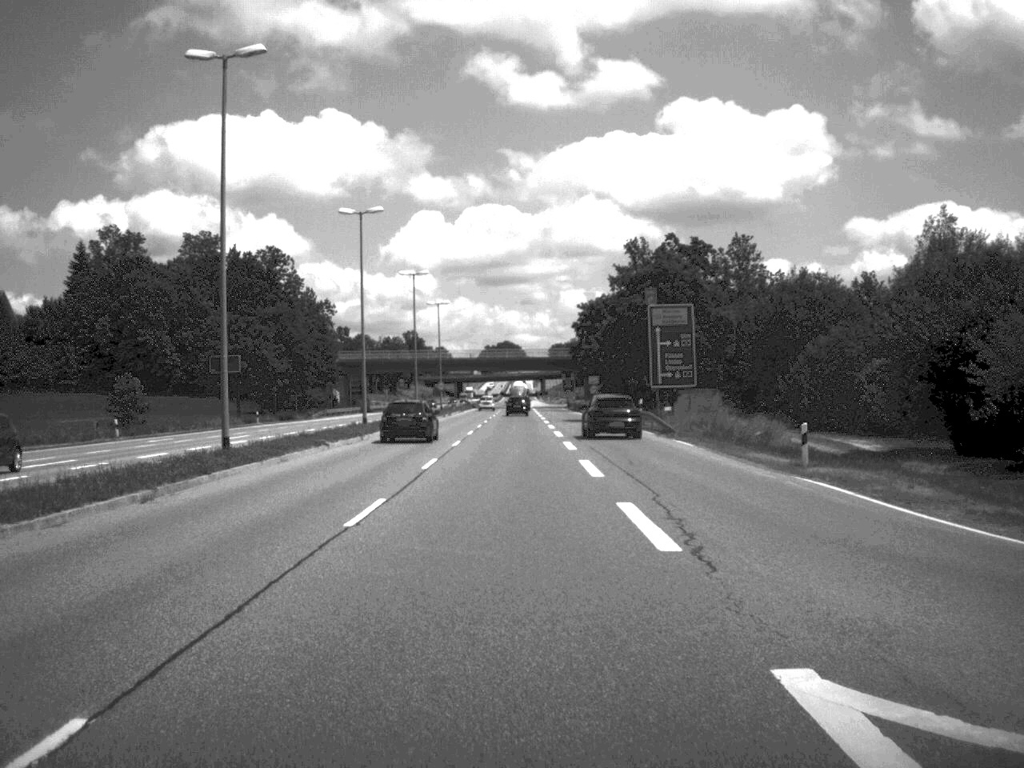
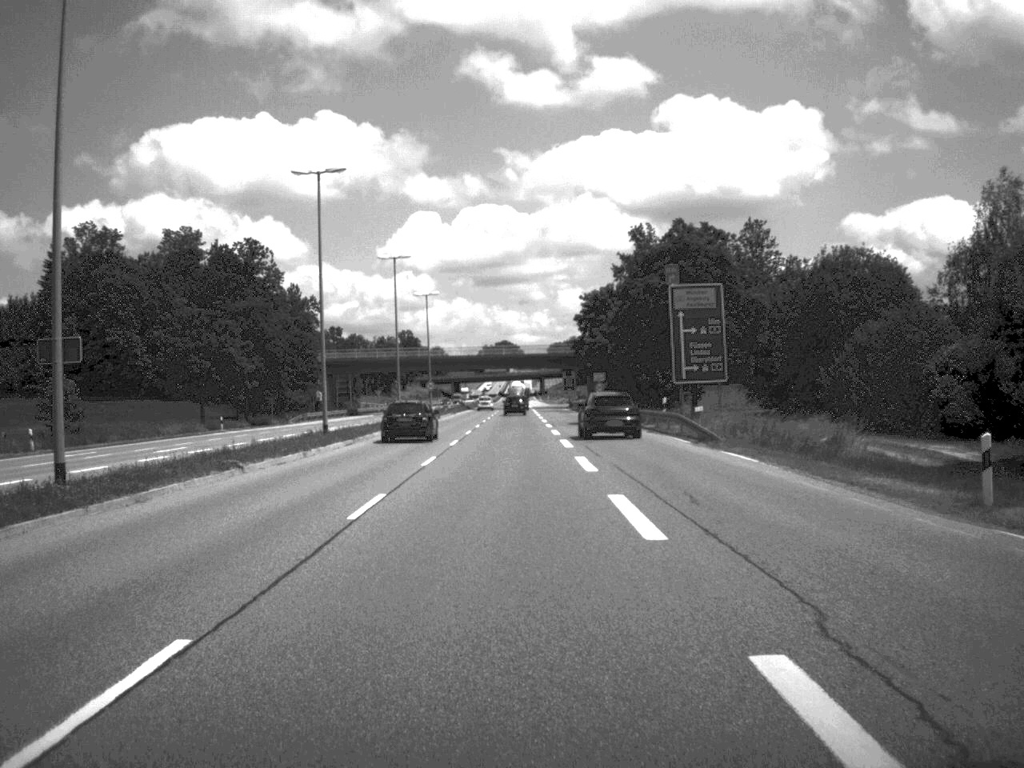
(0.0, +11.3) m; 0°
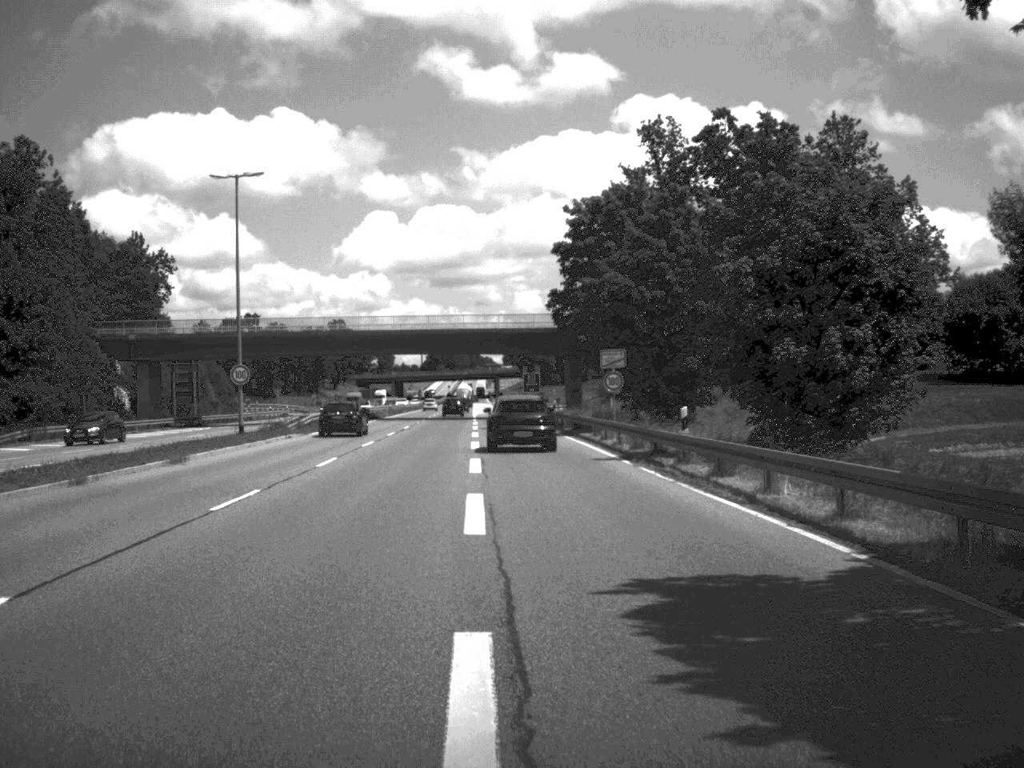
(+1.0, +58.8) m; +2°
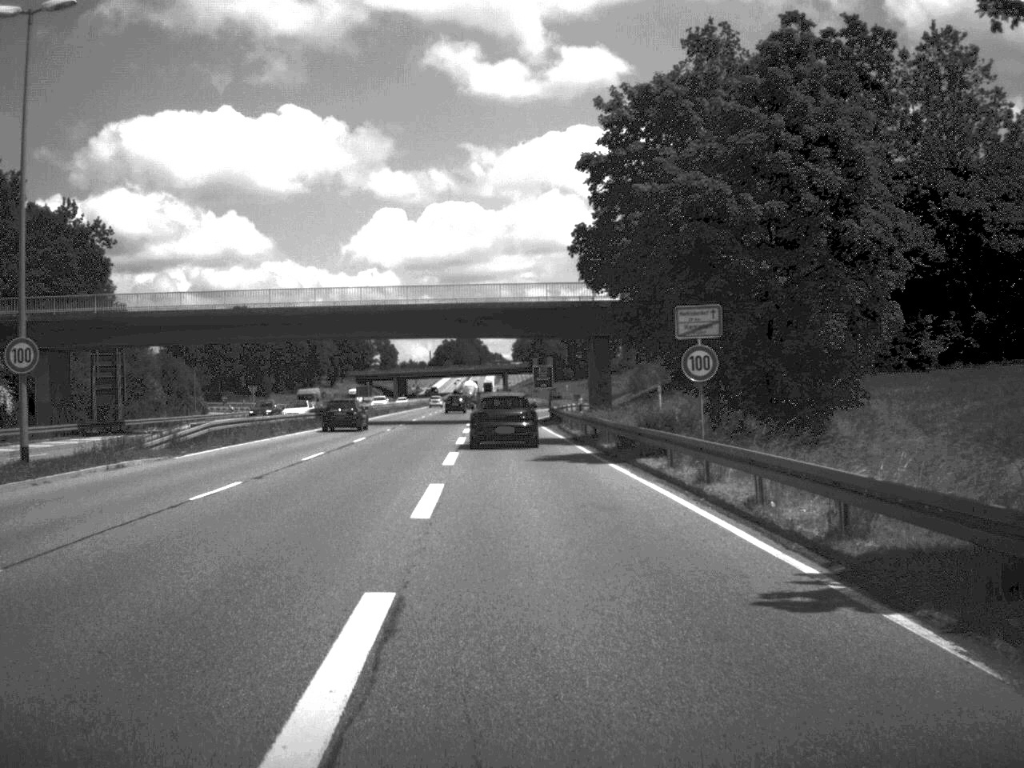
(-0.1, +22.2) m; -1°
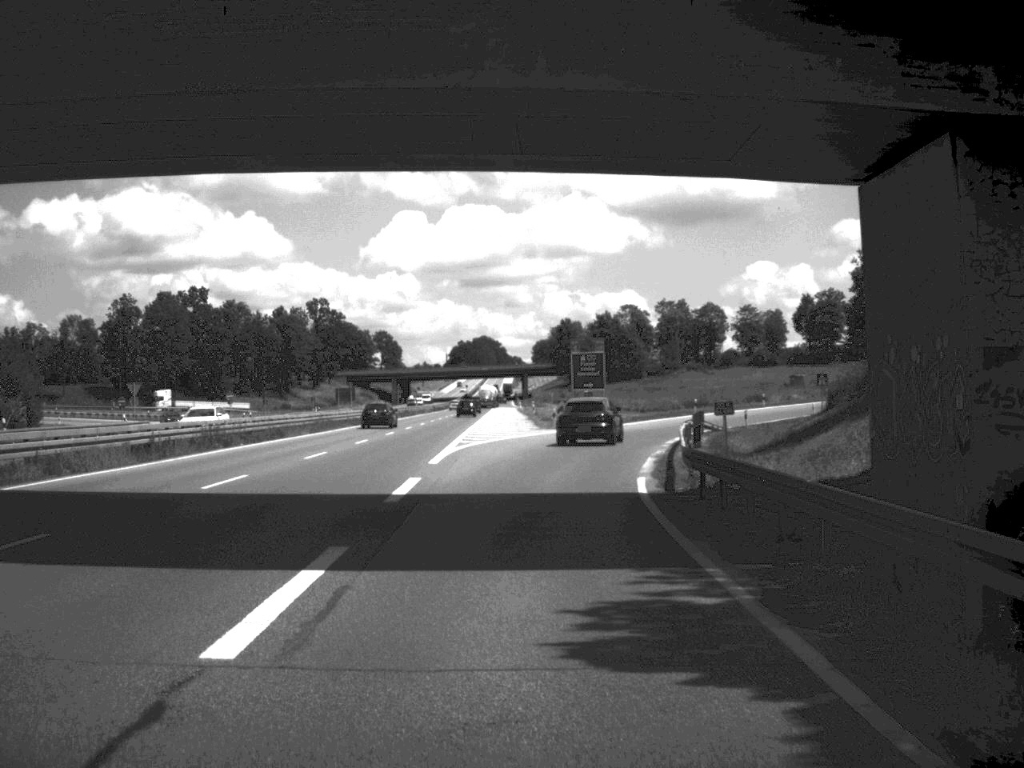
(-1.0, +56.2) m; -1°
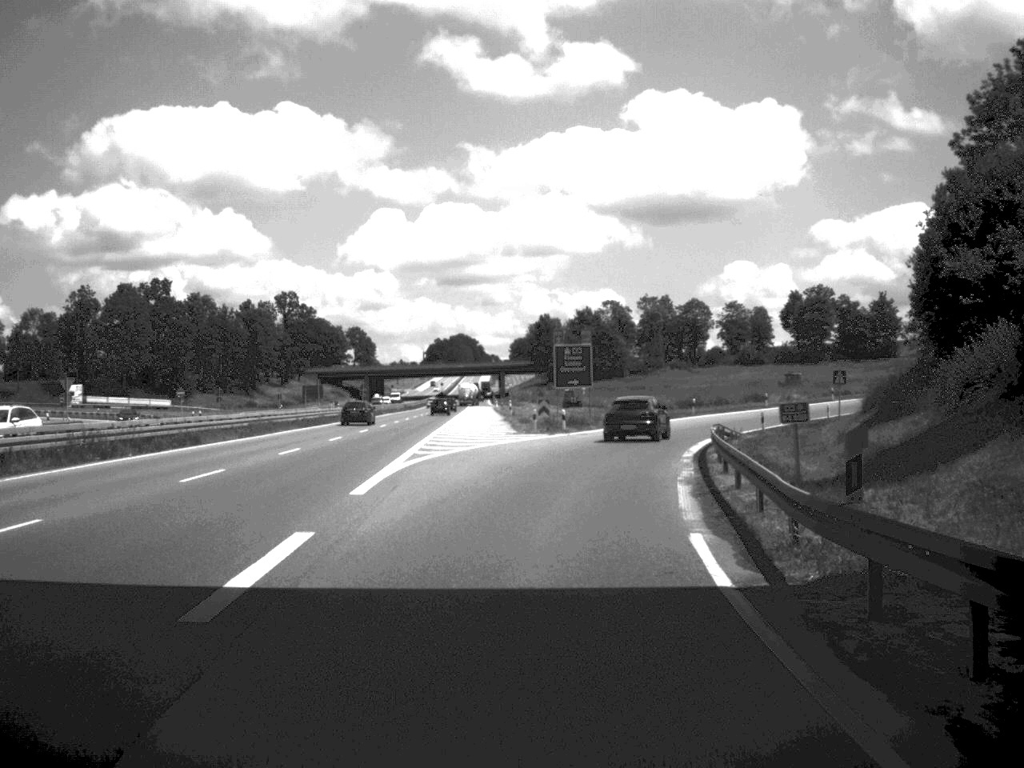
(+0.1, +10.6) m; +1°
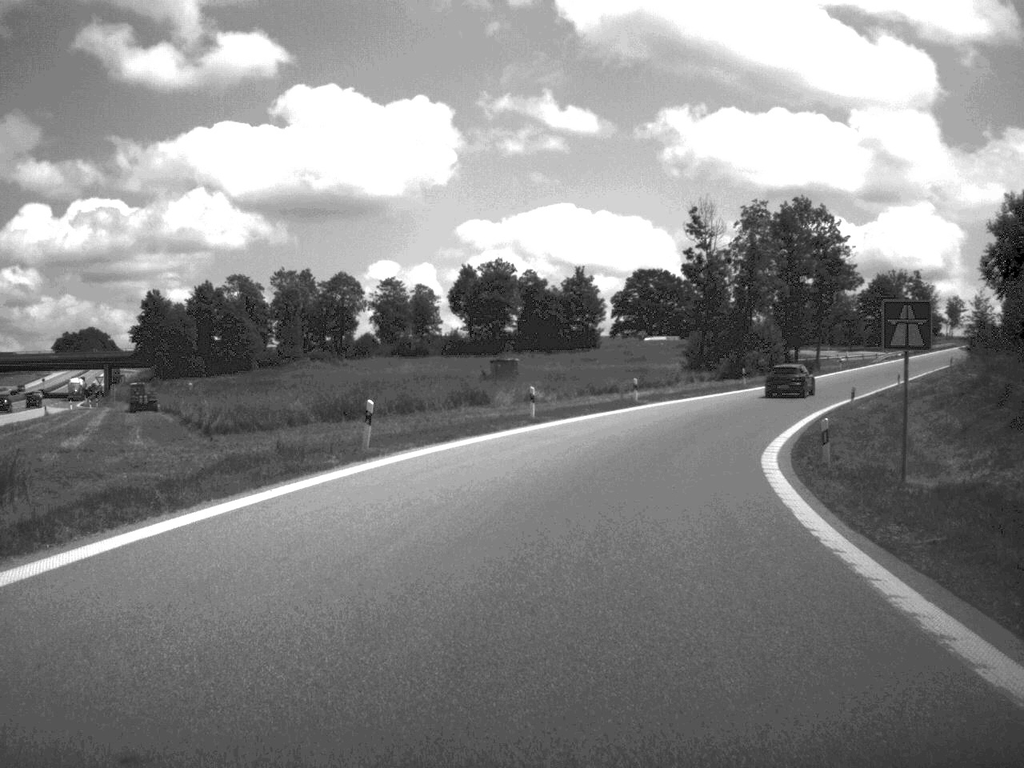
(+6.3, +55.0) m; +16°
